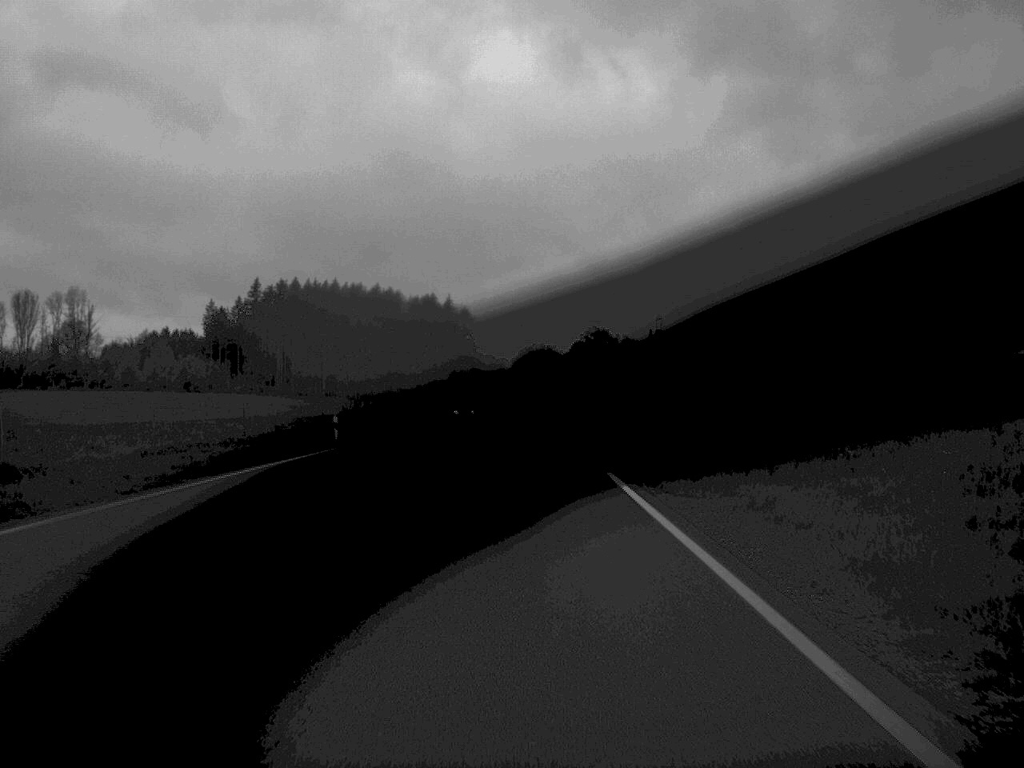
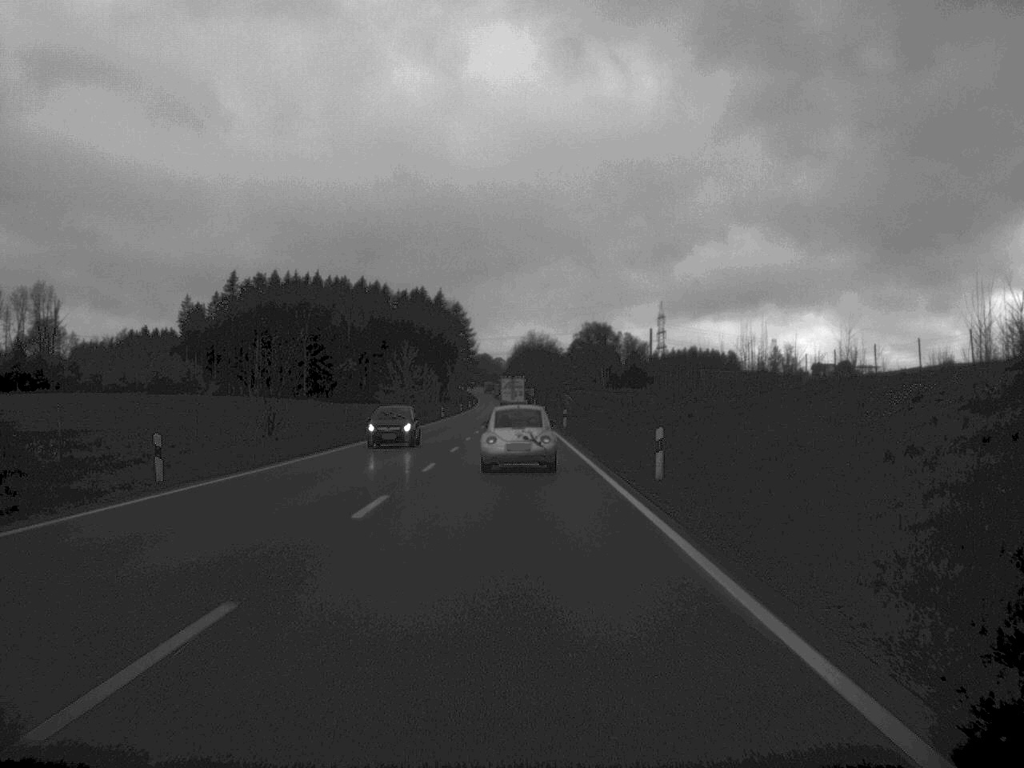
(0.0, +23.4) m; 0°
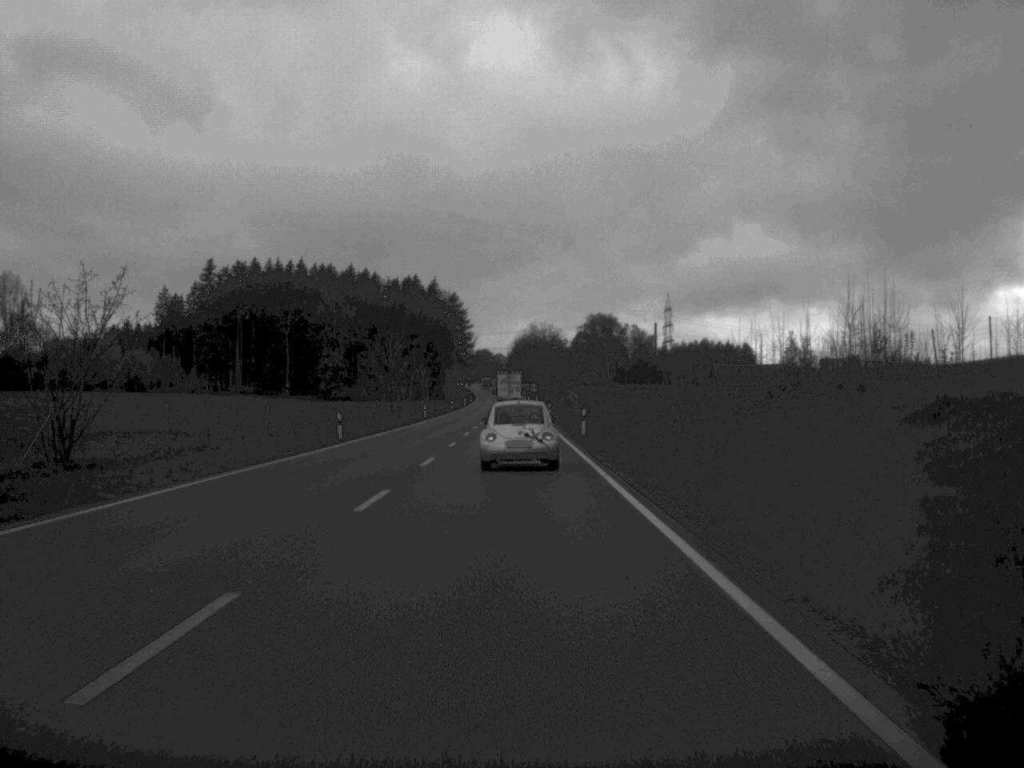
(0.0, +22.7) m; 0°
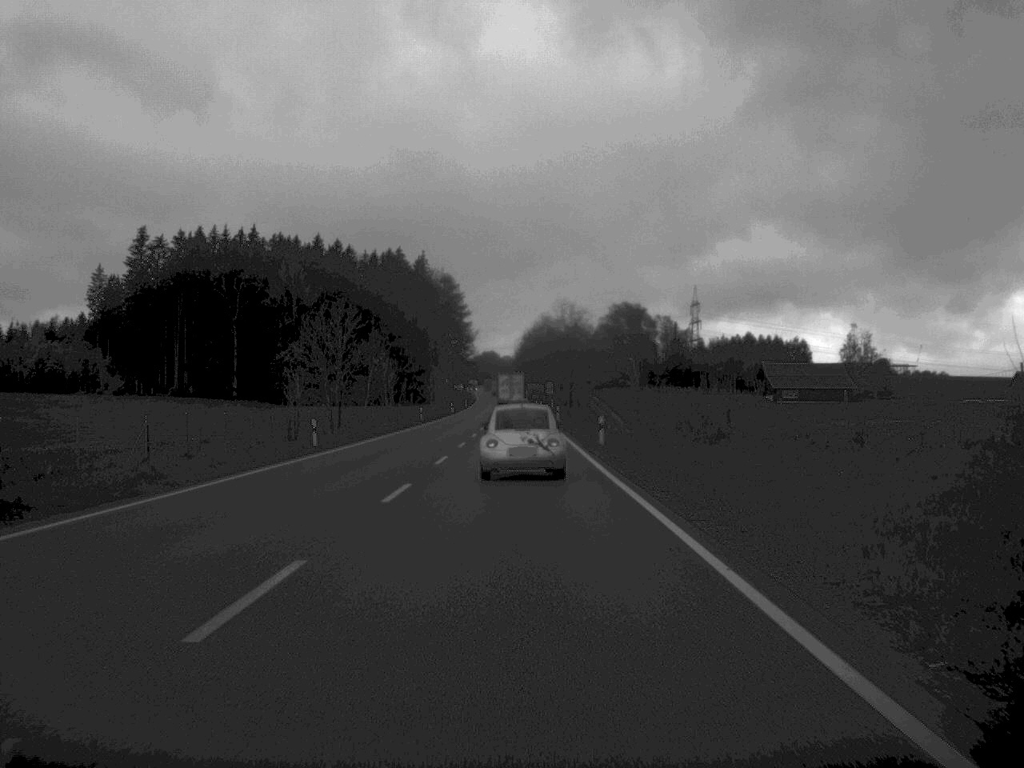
(-0.5, +57.1) m; -1°
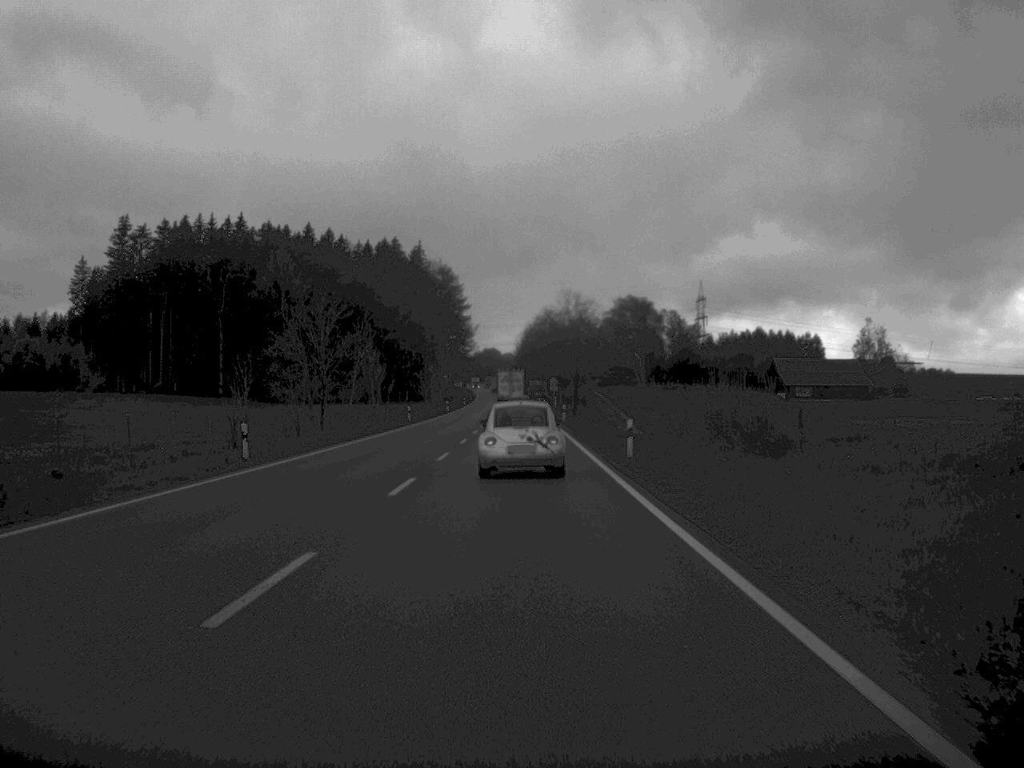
(0.0, +11.2) m; 0°
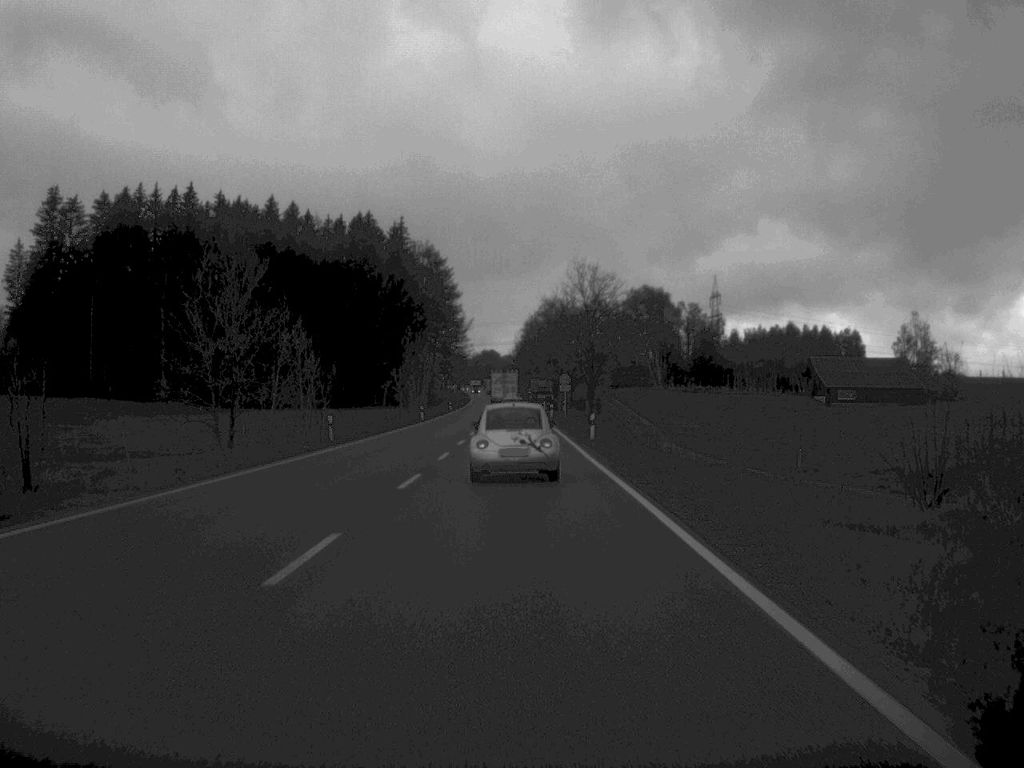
(-0.1, +33.4) m; 0°
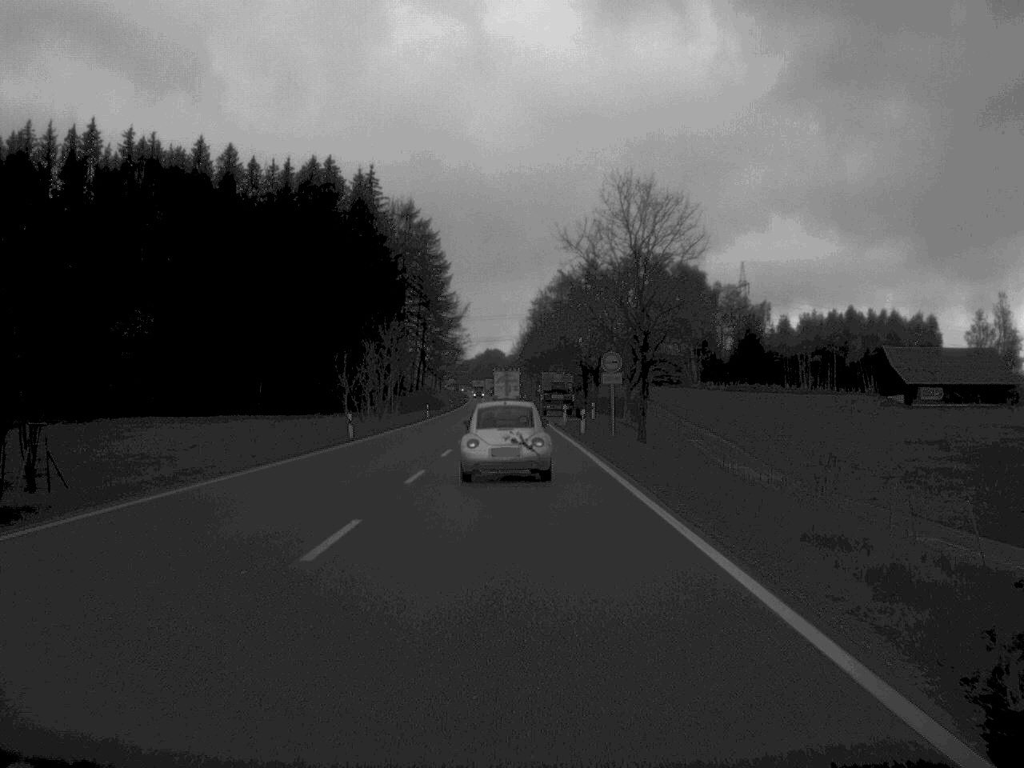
(-0.2, +43.3) m; 0°
